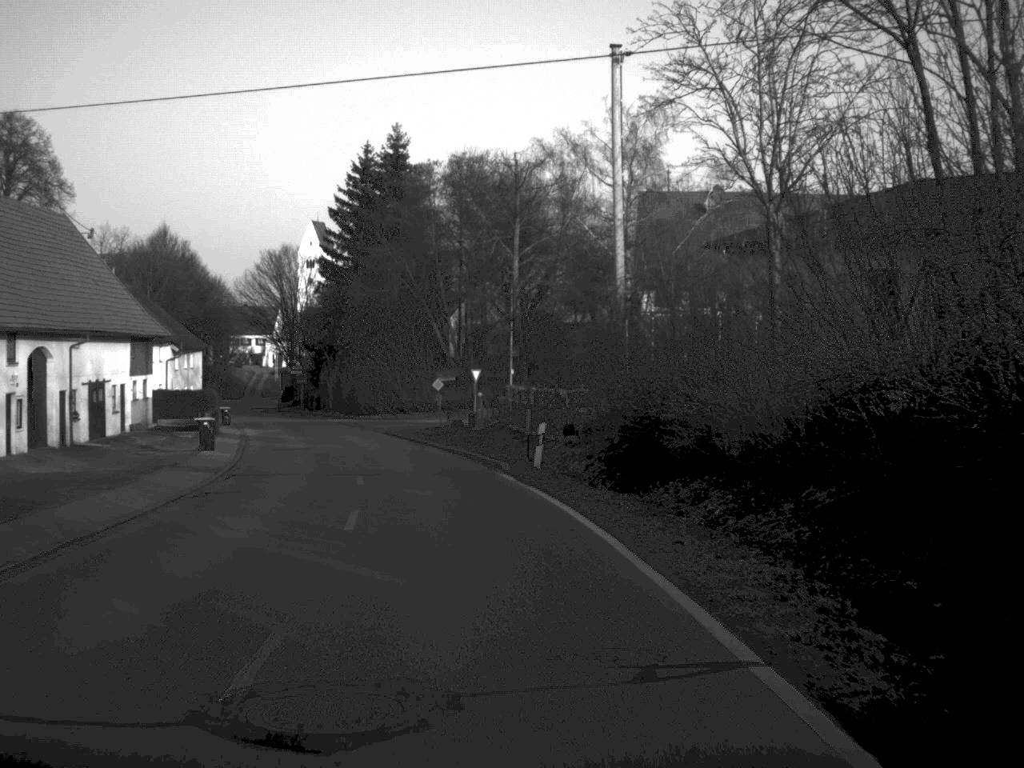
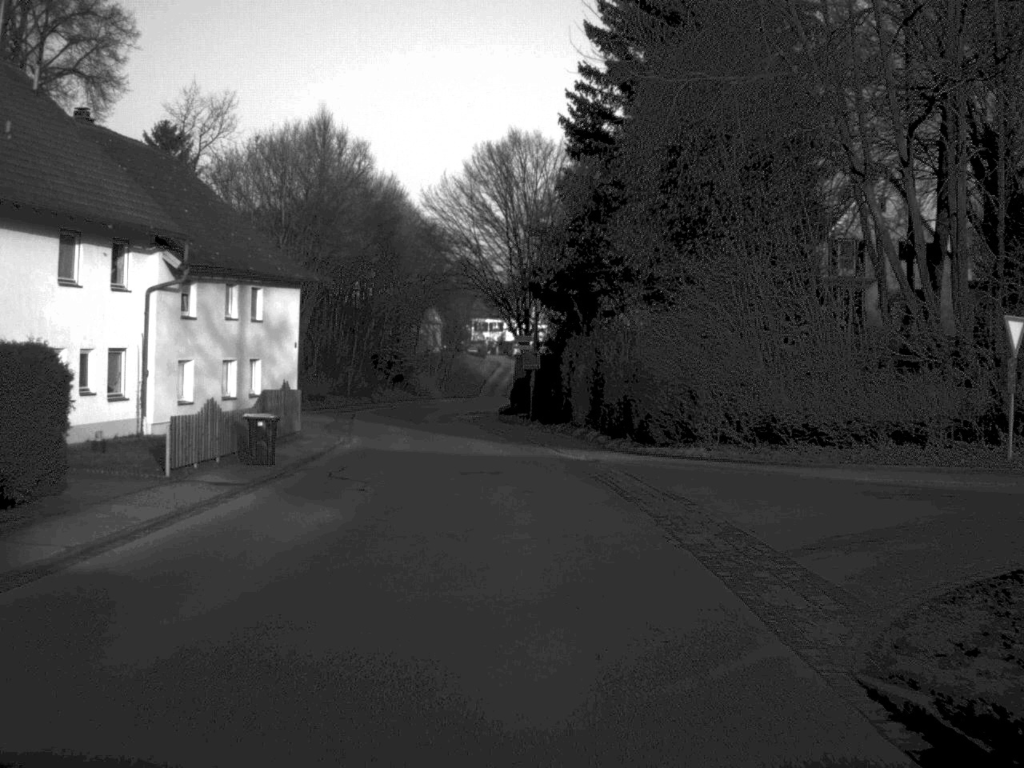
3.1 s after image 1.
(-6.3, +49.3) m; -12°
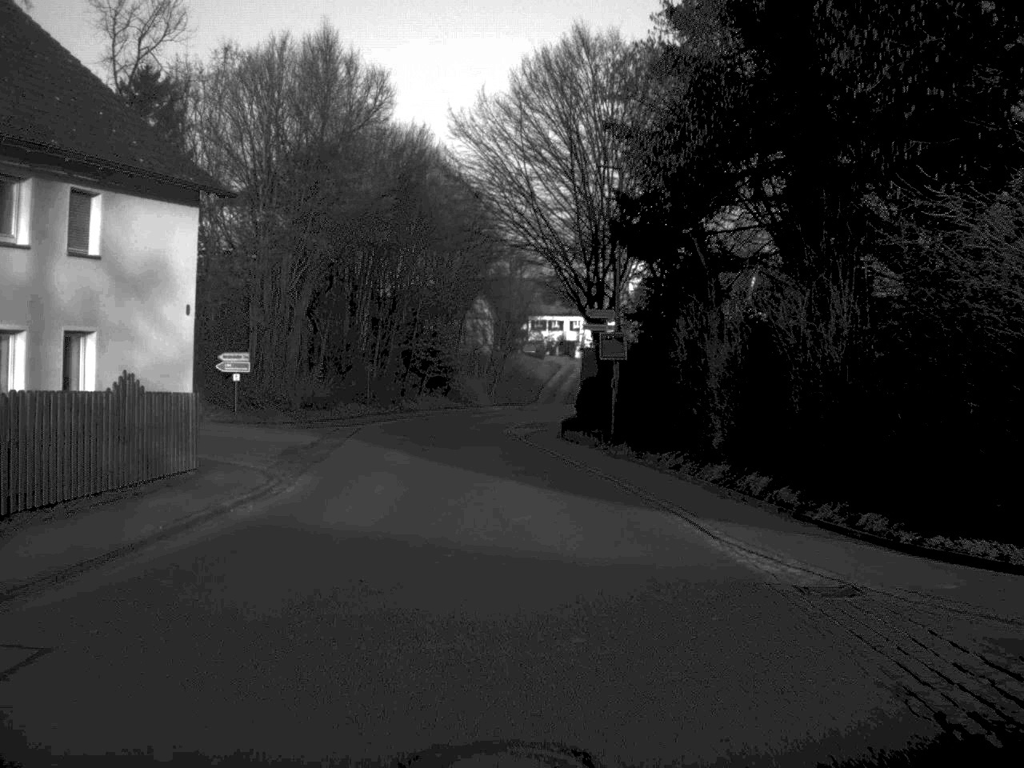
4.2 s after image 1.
(-0.4, +19.3) m; -3°
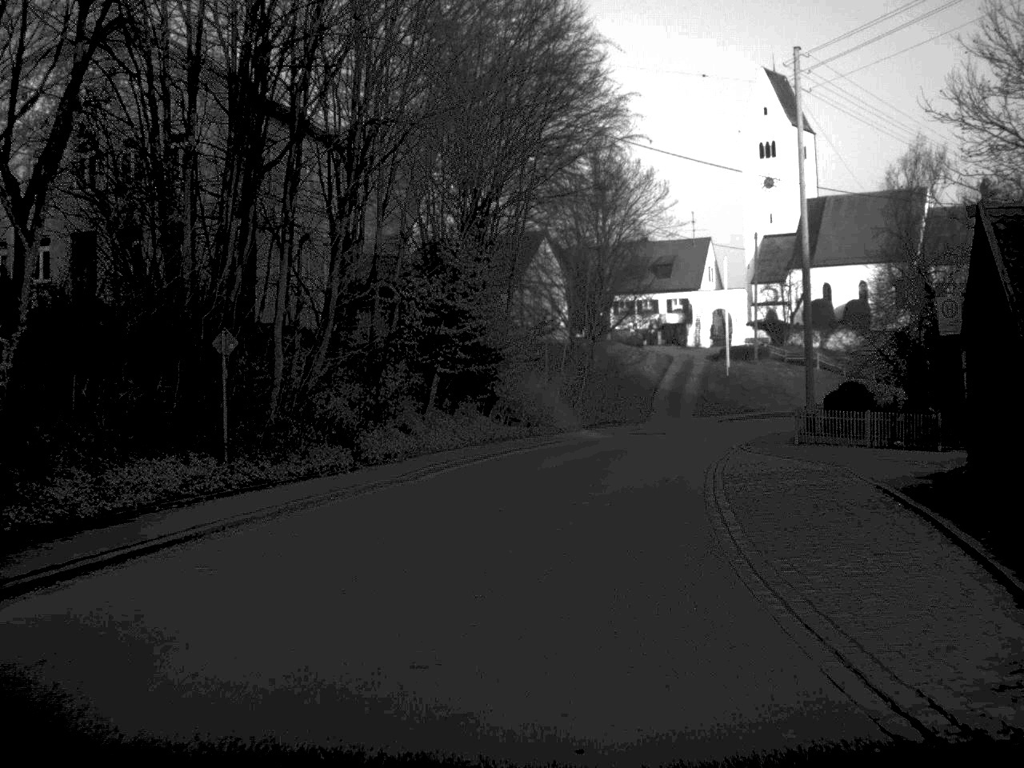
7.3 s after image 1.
(-2.1, +46.7) m; -2°
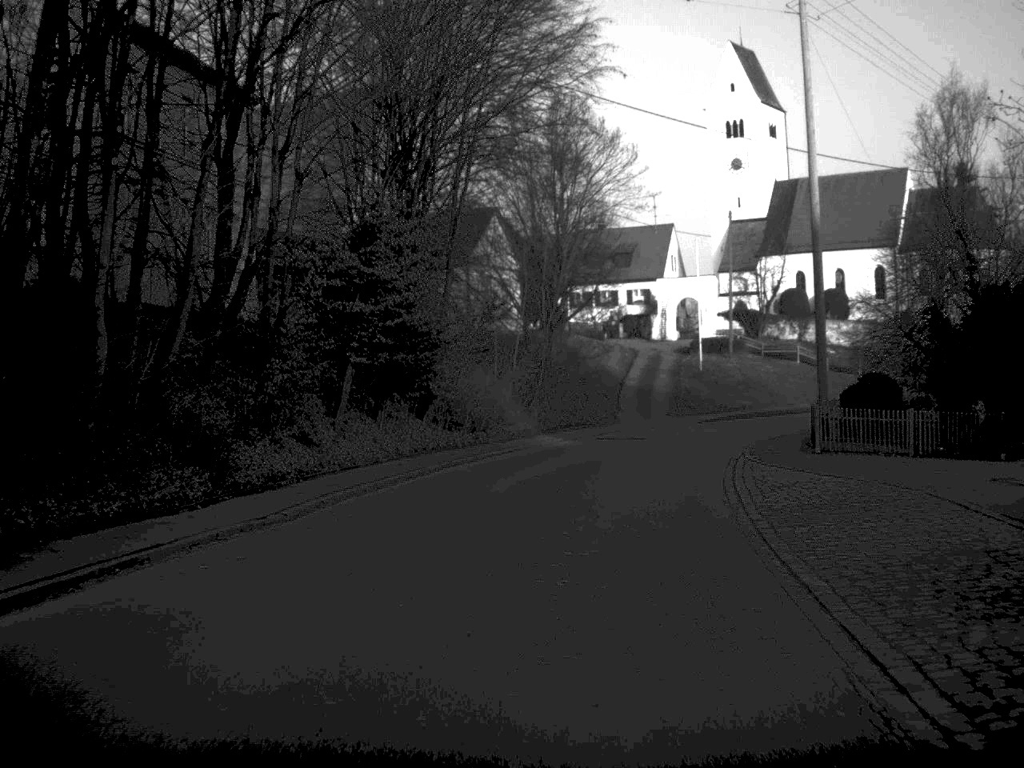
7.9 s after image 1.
(+0.2, +8.7) m; +2°
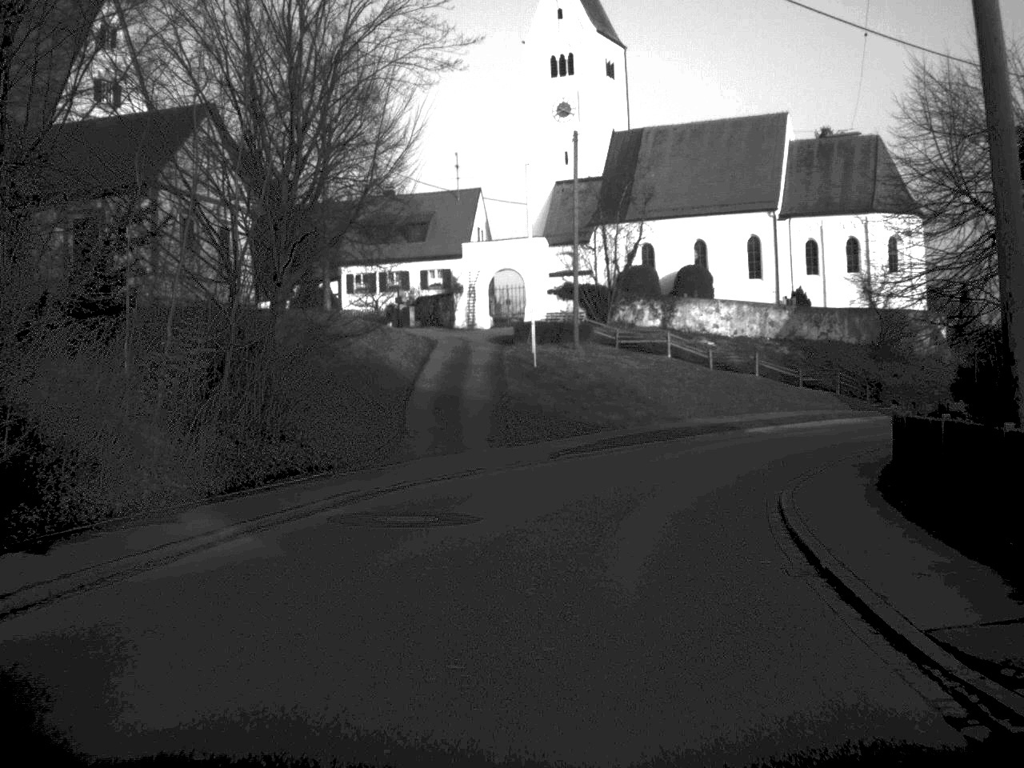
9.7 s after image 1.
(+1.9, +24.9) m; +9°
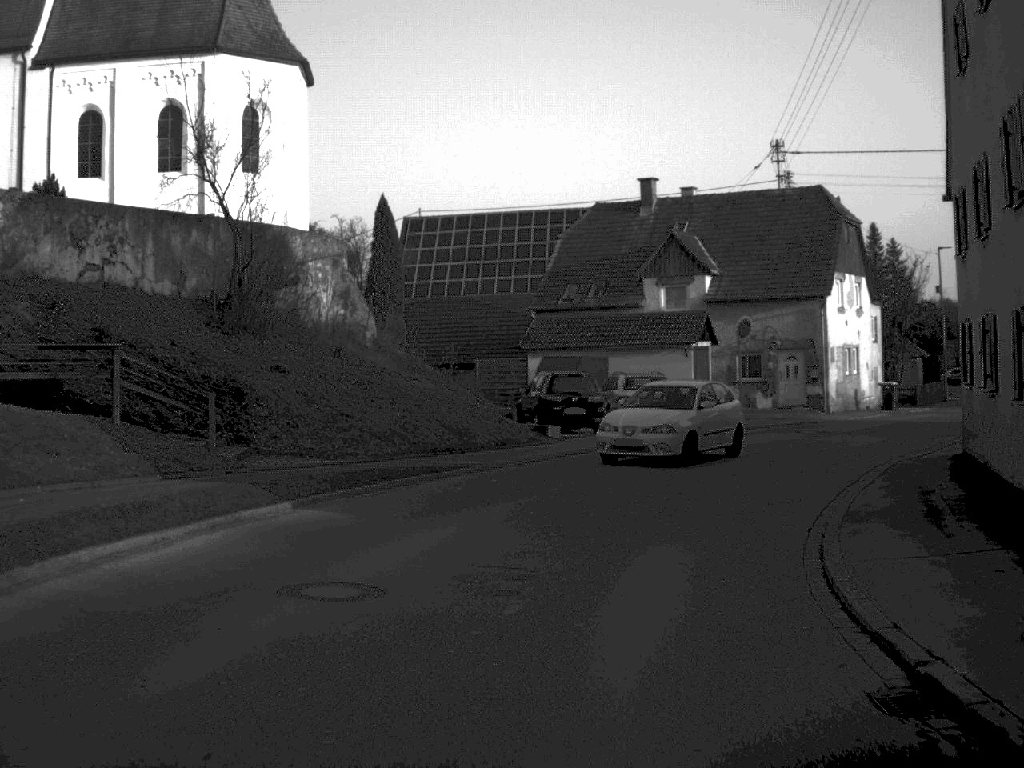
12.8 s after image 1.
(+9.4, +38.3) m; +31°
